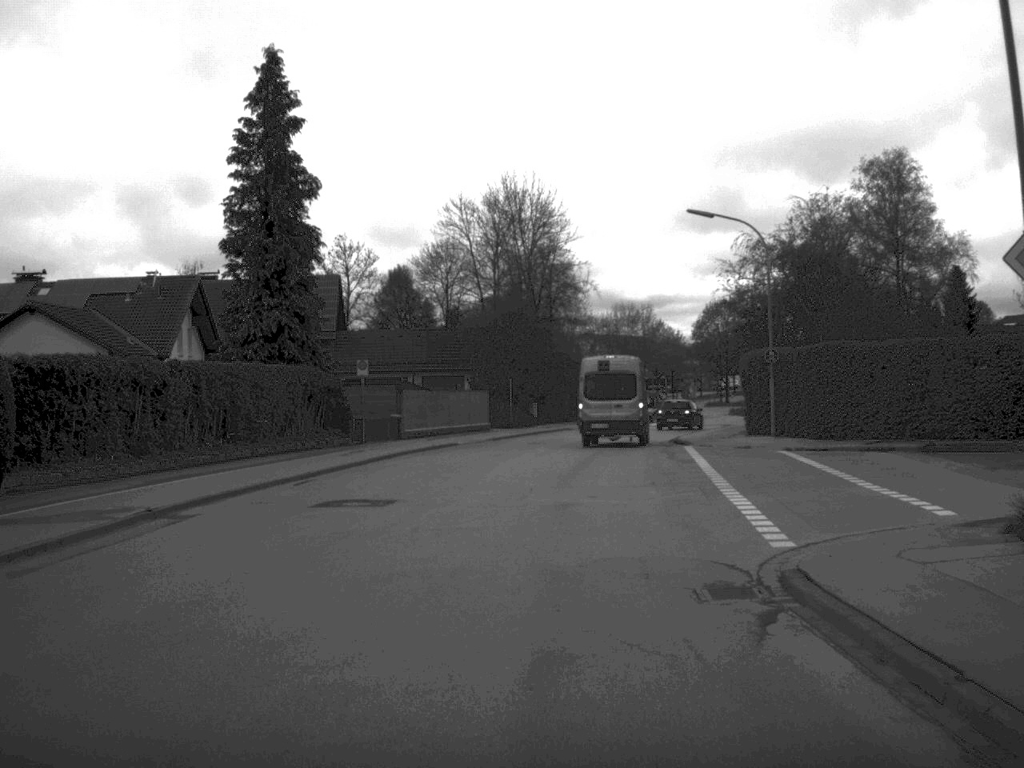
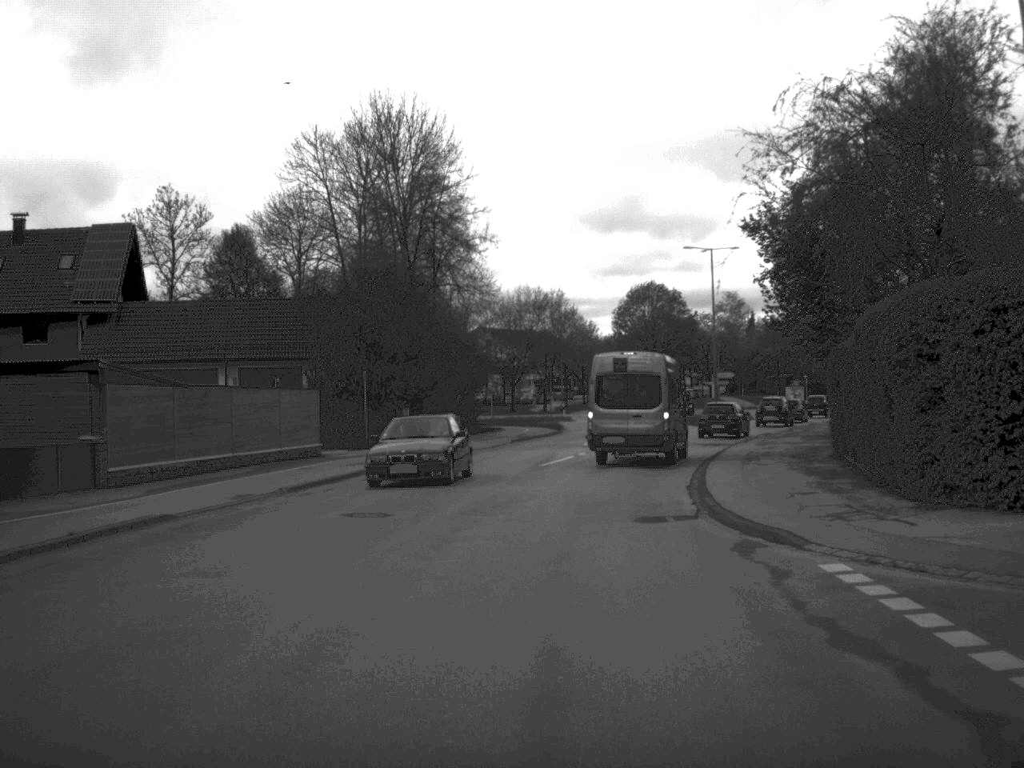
(+1.0, +26.4) m; +5°
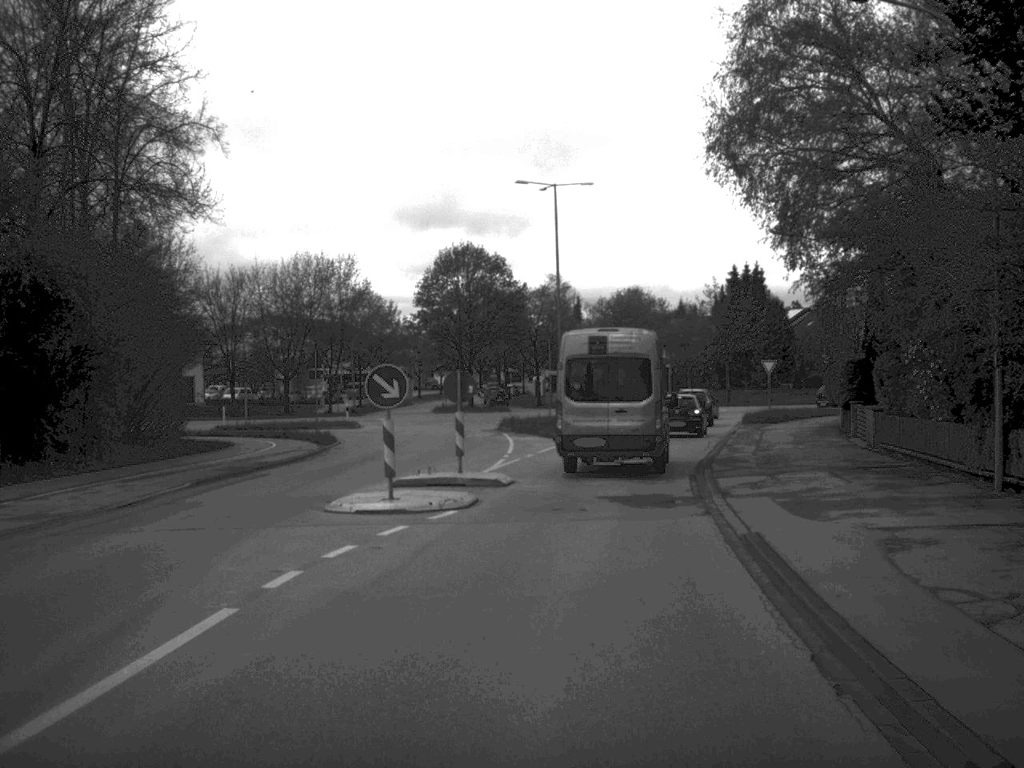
(+1.7, +26.6) m; +8°
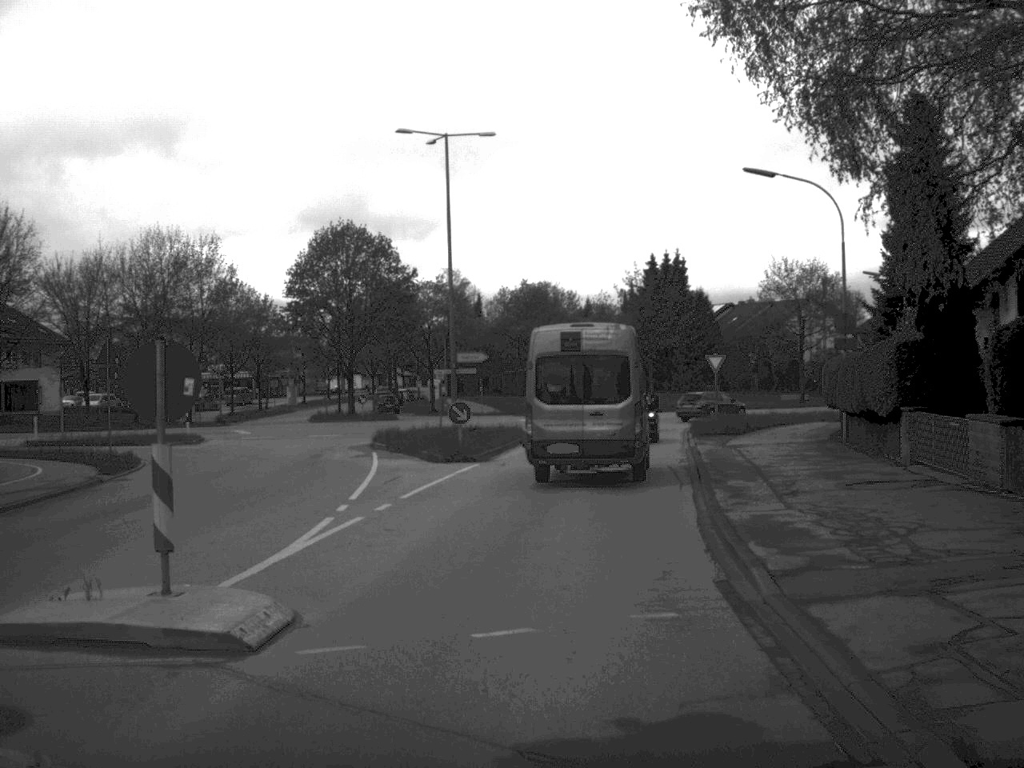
(+0.5, +13.6) m; +4°
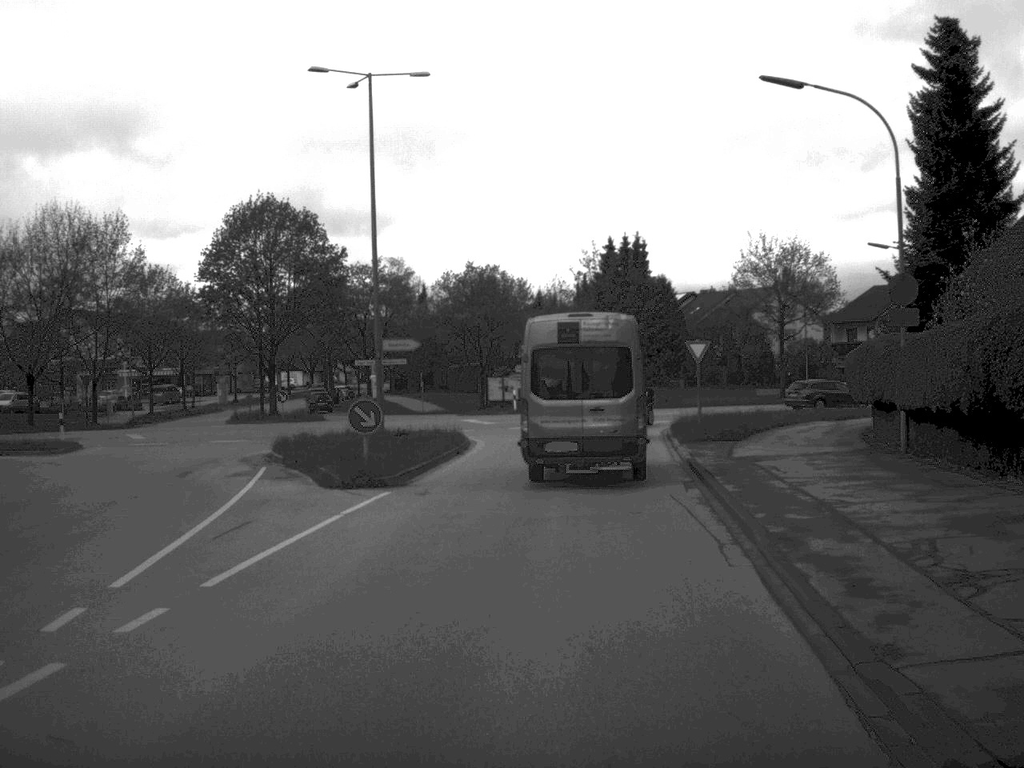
(+0.2, +9.3) m; +2°
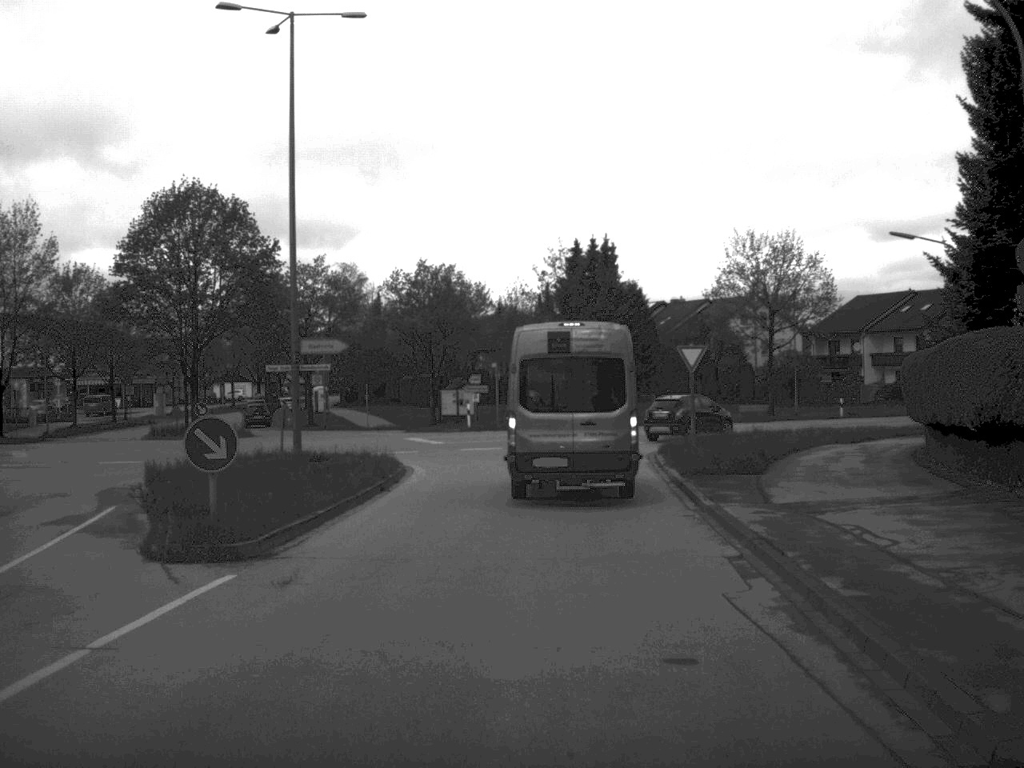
(+0.1, +8.3) m; +2°
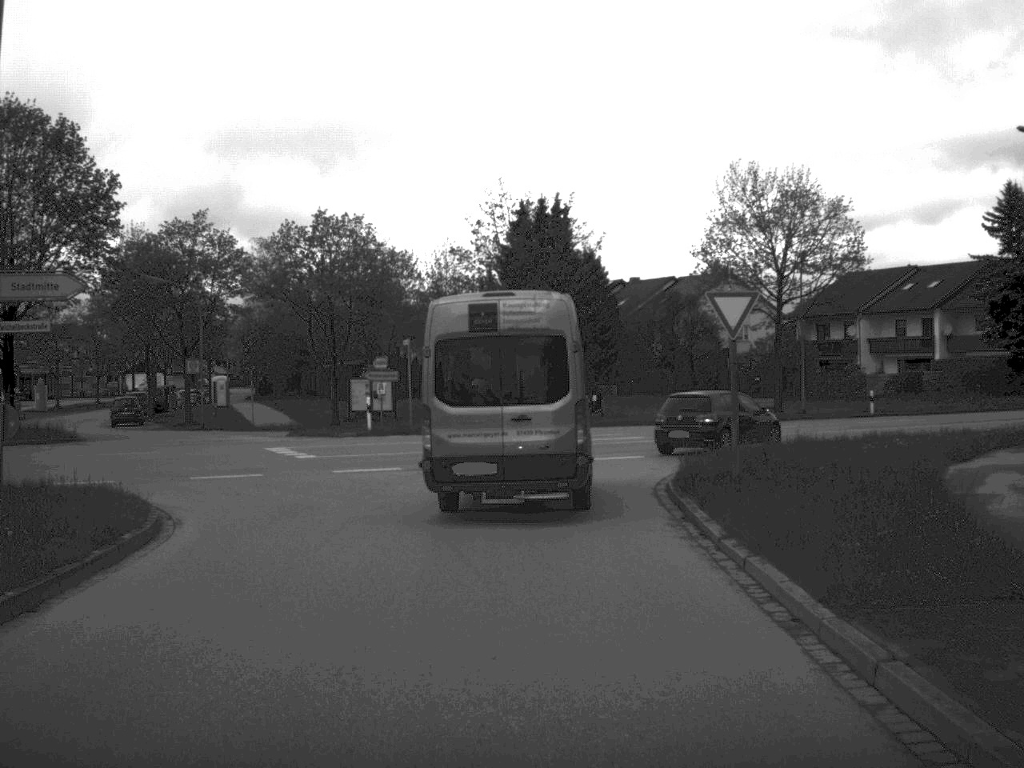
(+0.5, +16.2) m; +2°
